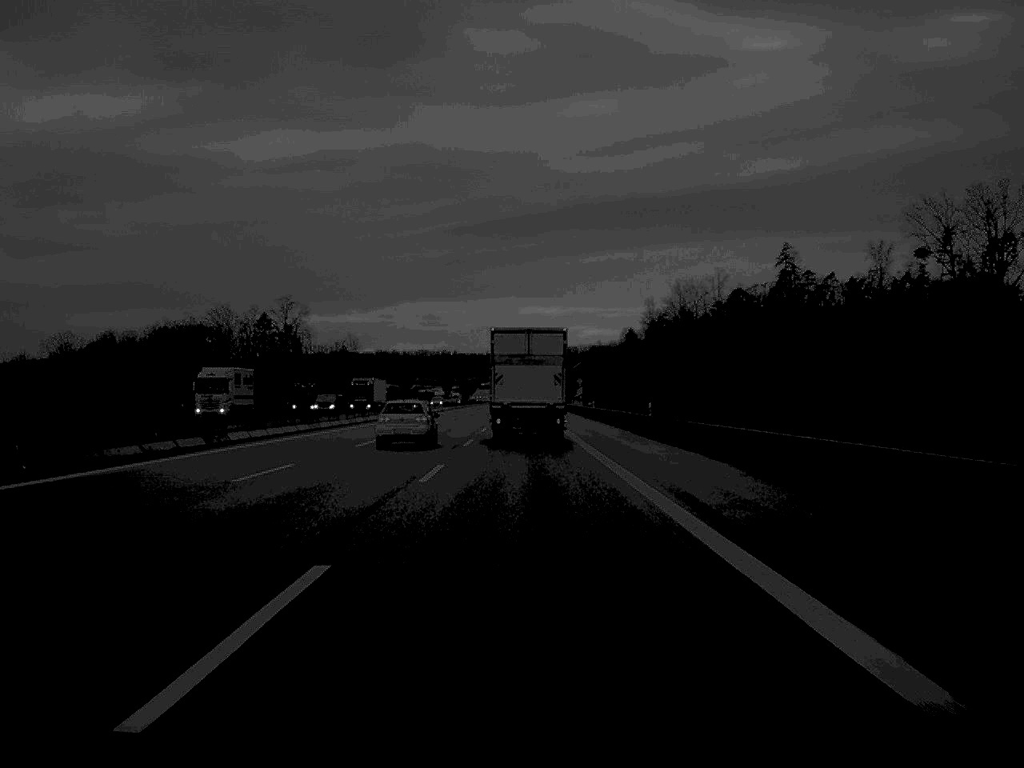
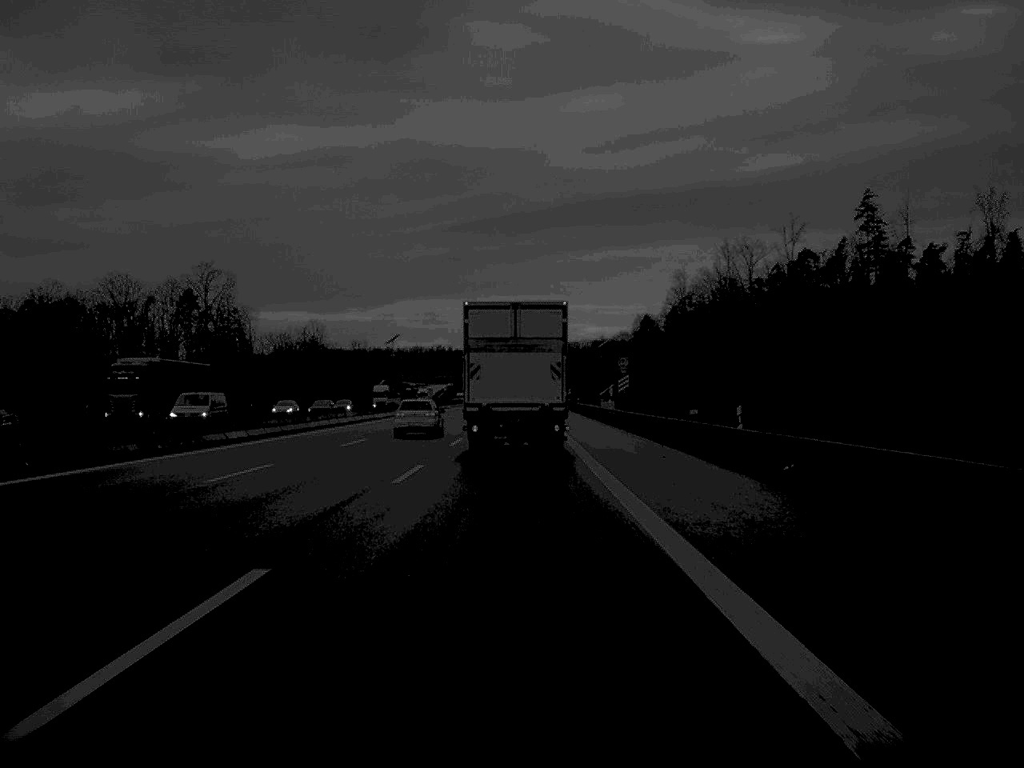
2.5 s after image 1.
(+0.2, +71.9) m; 0°
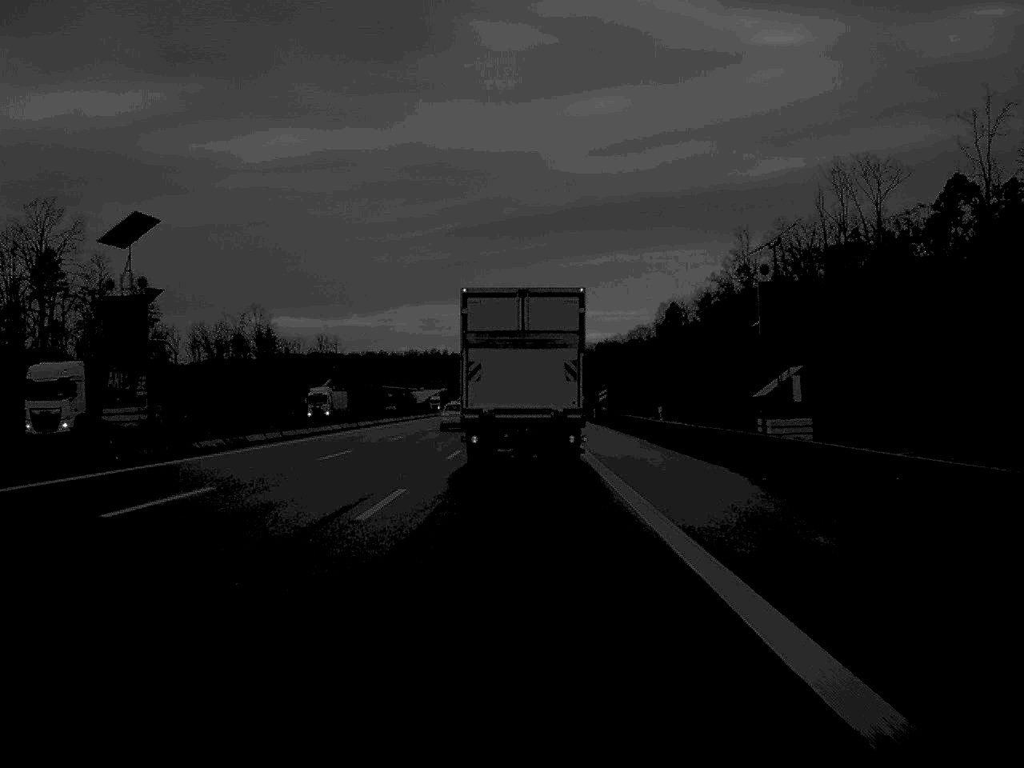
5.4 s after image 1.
(-0.2, +78.1) m; 0°
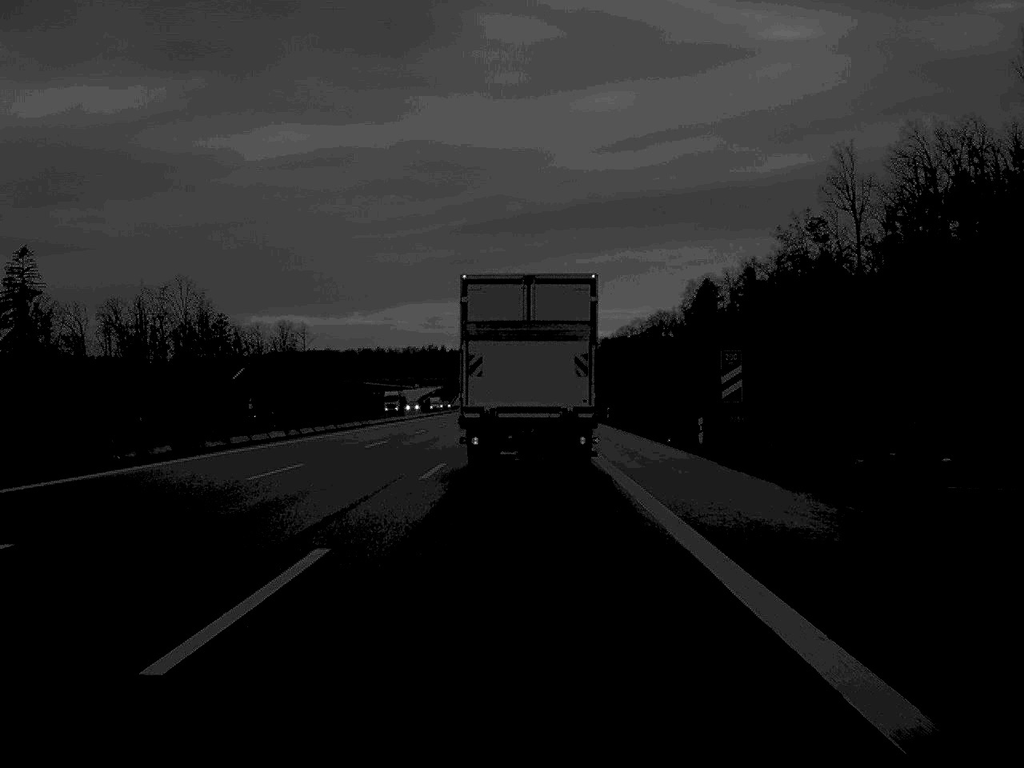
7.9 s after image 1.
(0.0, +63.2) m; 0°
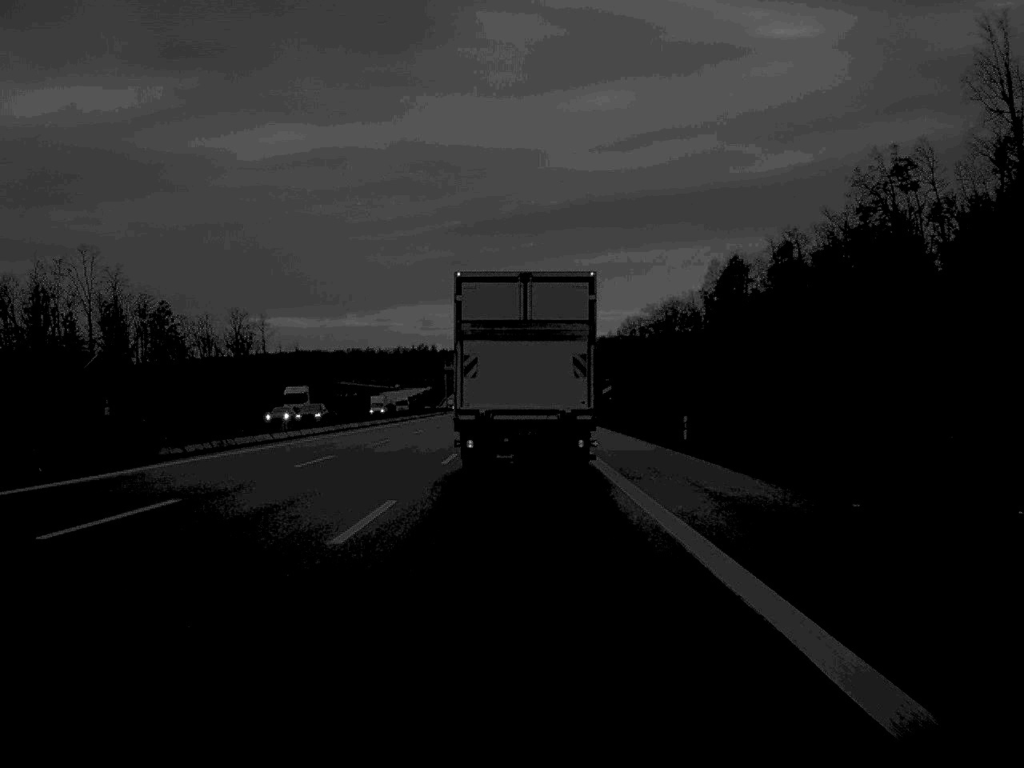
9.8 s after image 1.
(+0.1, +47.1) m; 0°
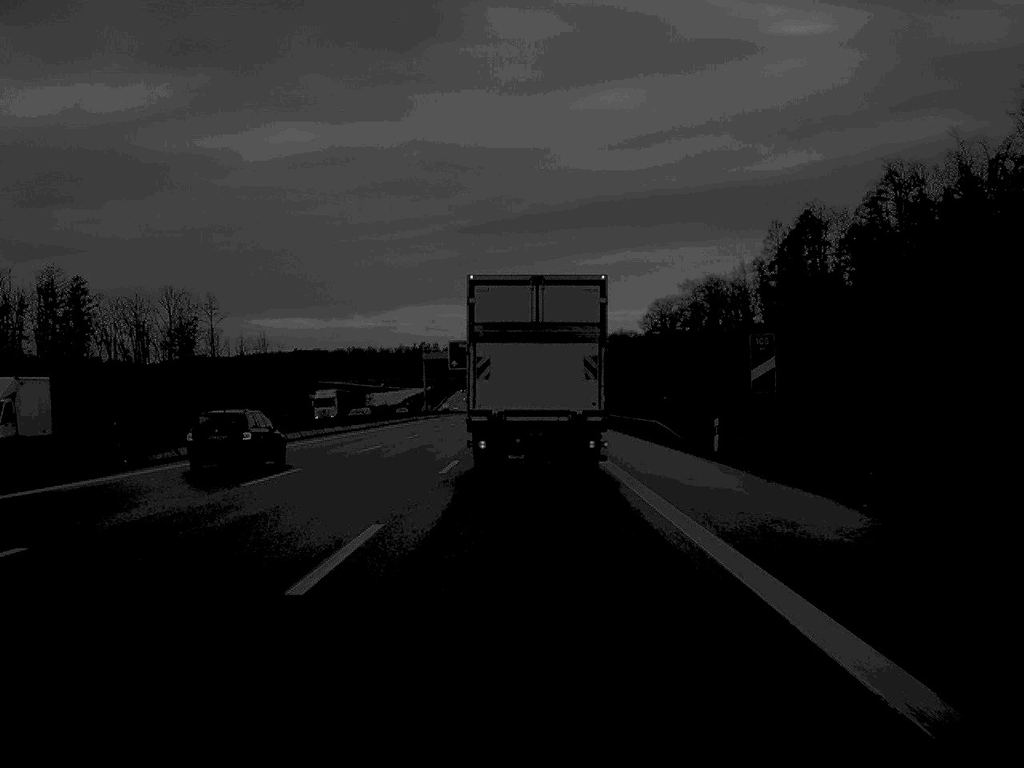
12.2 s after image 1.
(-0.2, +57.5) m; 0°
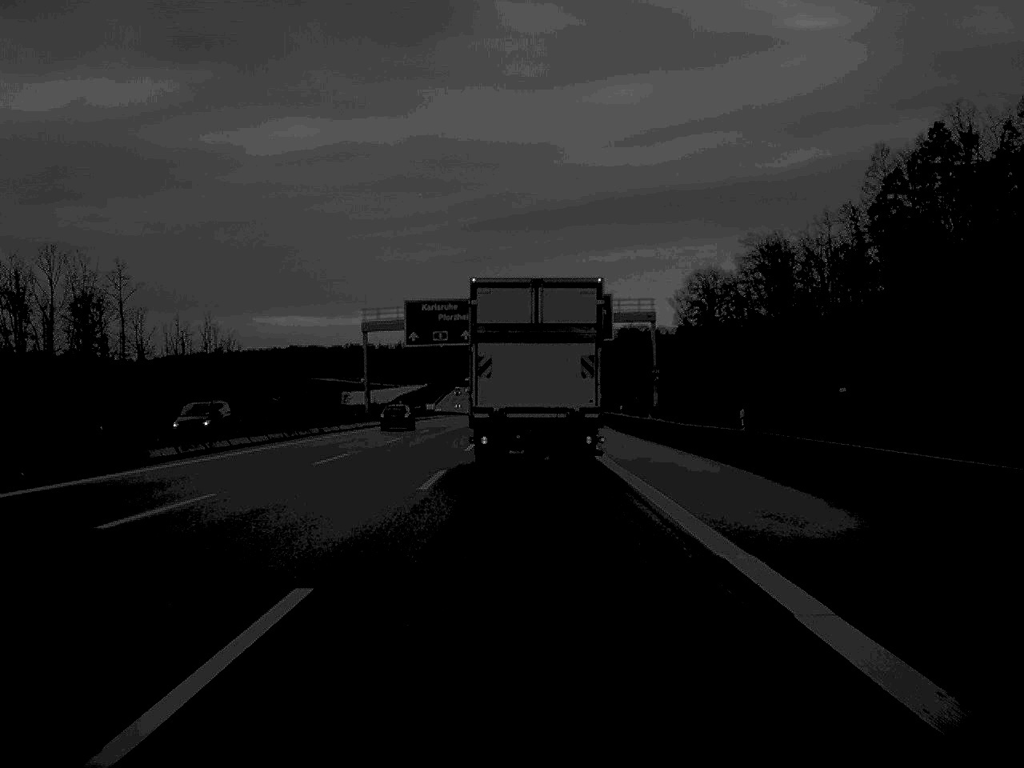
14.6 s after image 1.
(0.0, +59.7) m; 0°
